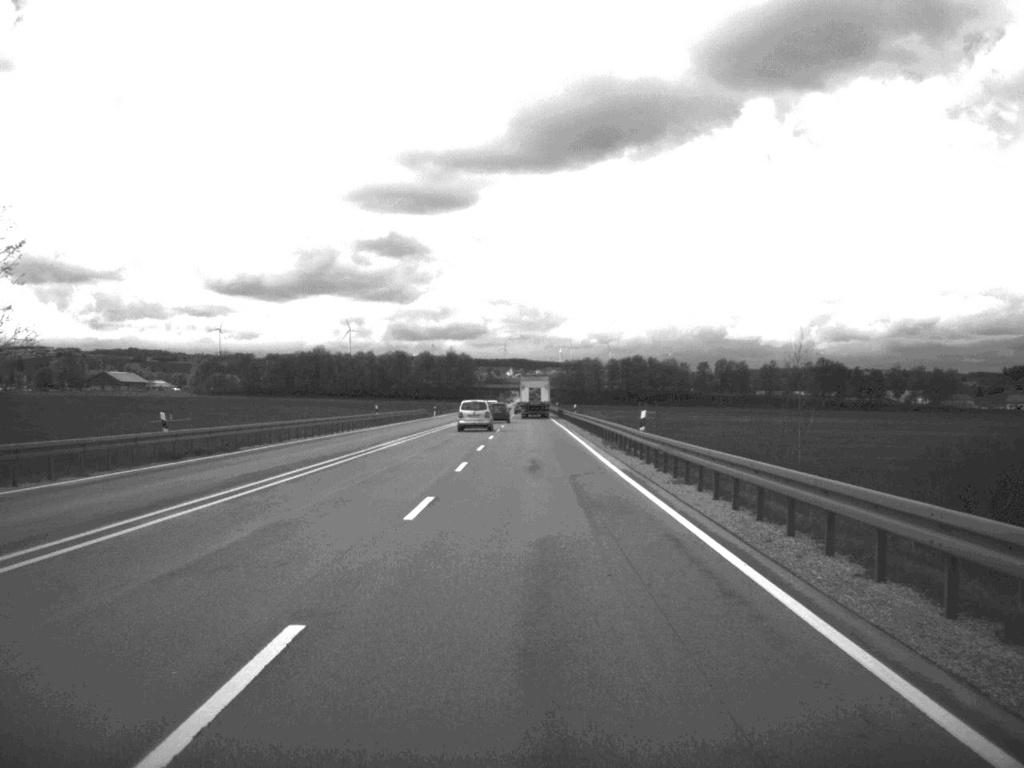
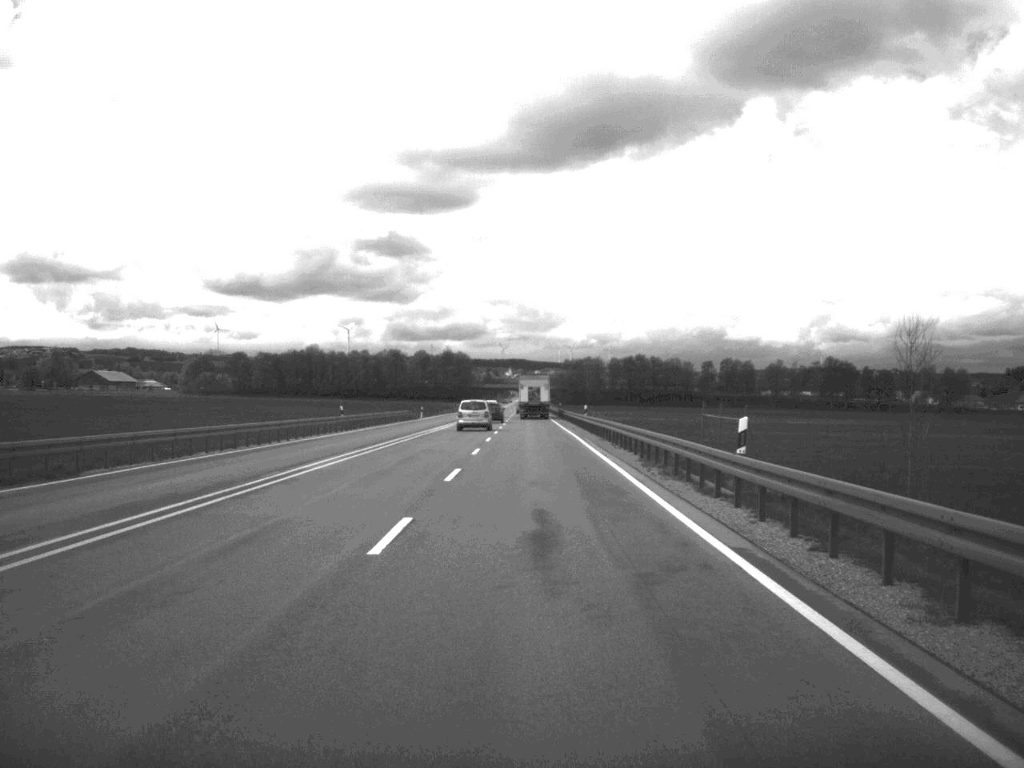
(0.0, +16.0) m; 0°
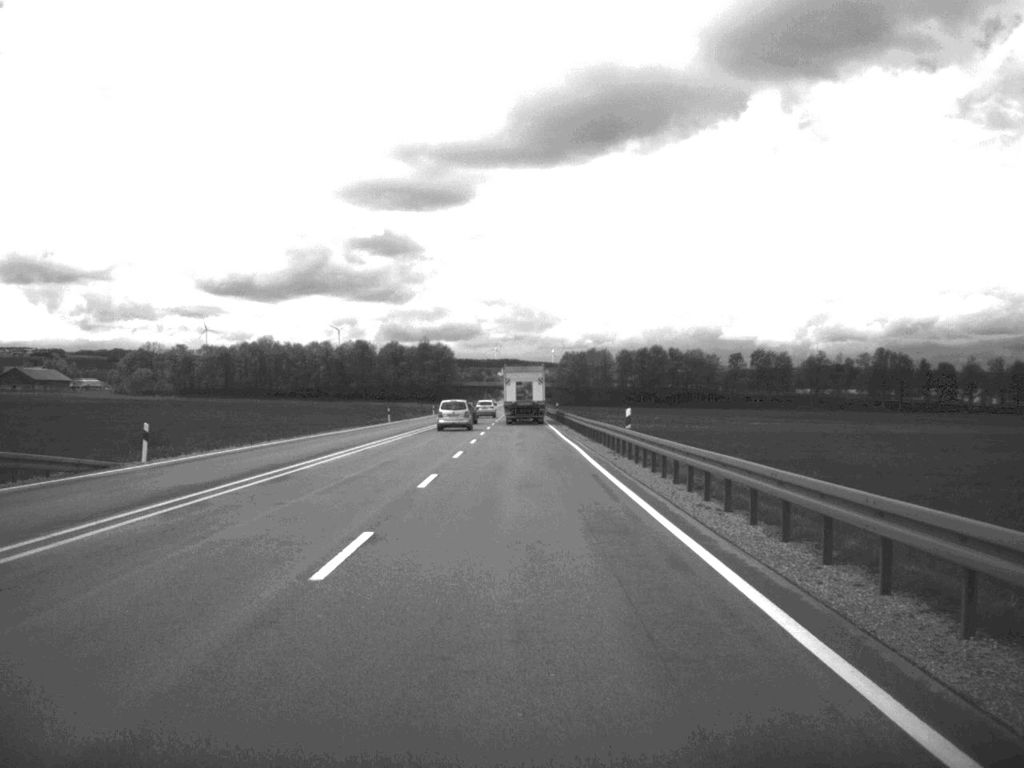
(+0.2, +85.6) m; 0°
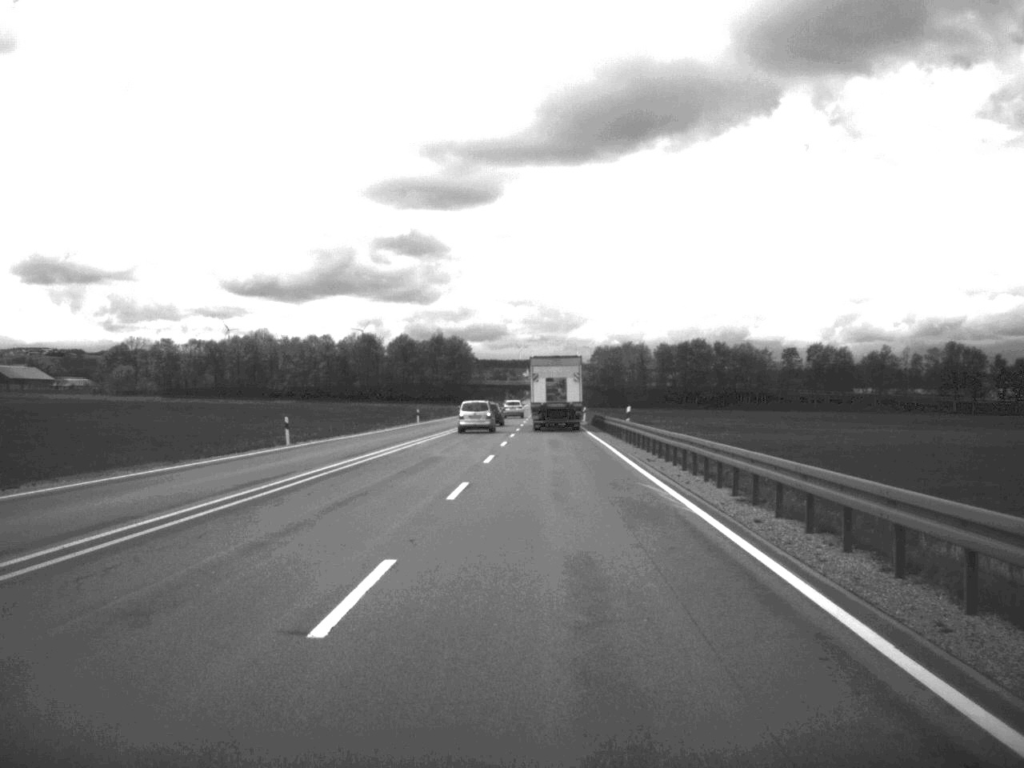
(-0.6, +50.4) m; -1°
